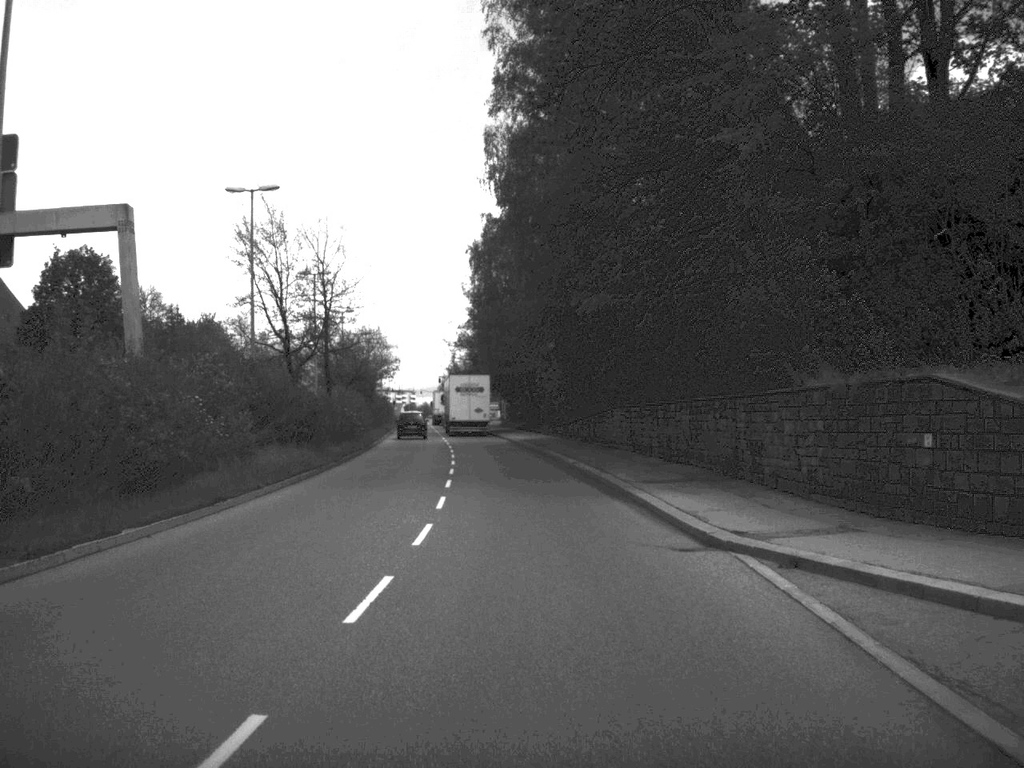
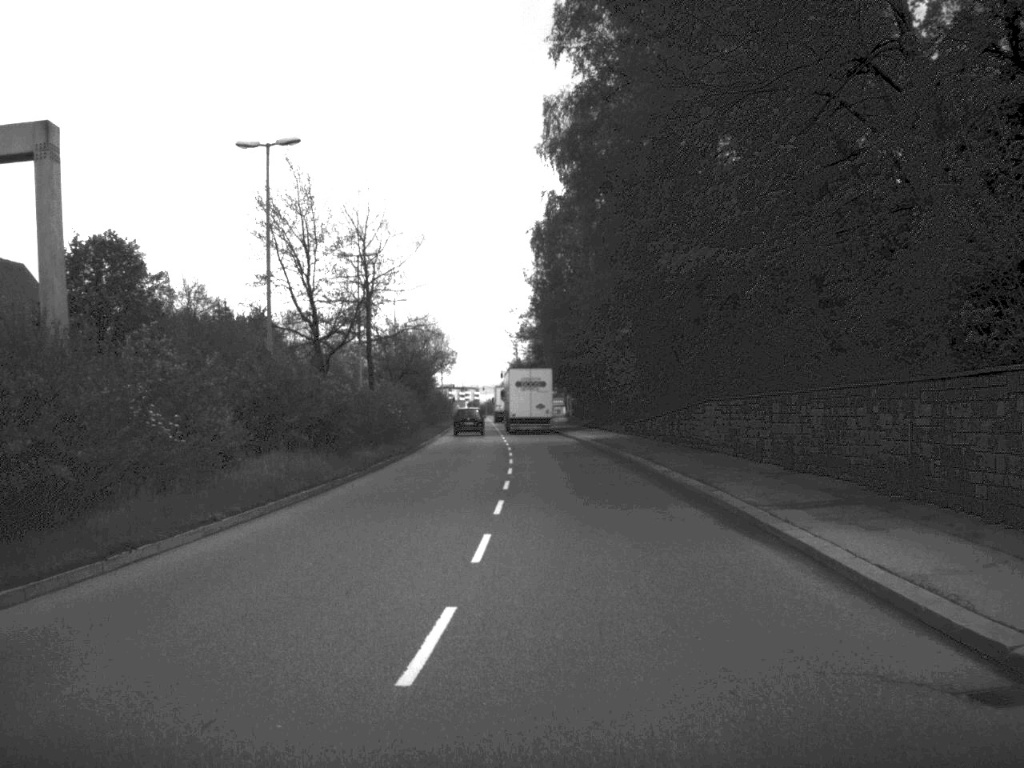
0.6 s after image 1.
(-0.2, +8.3) m; -3°
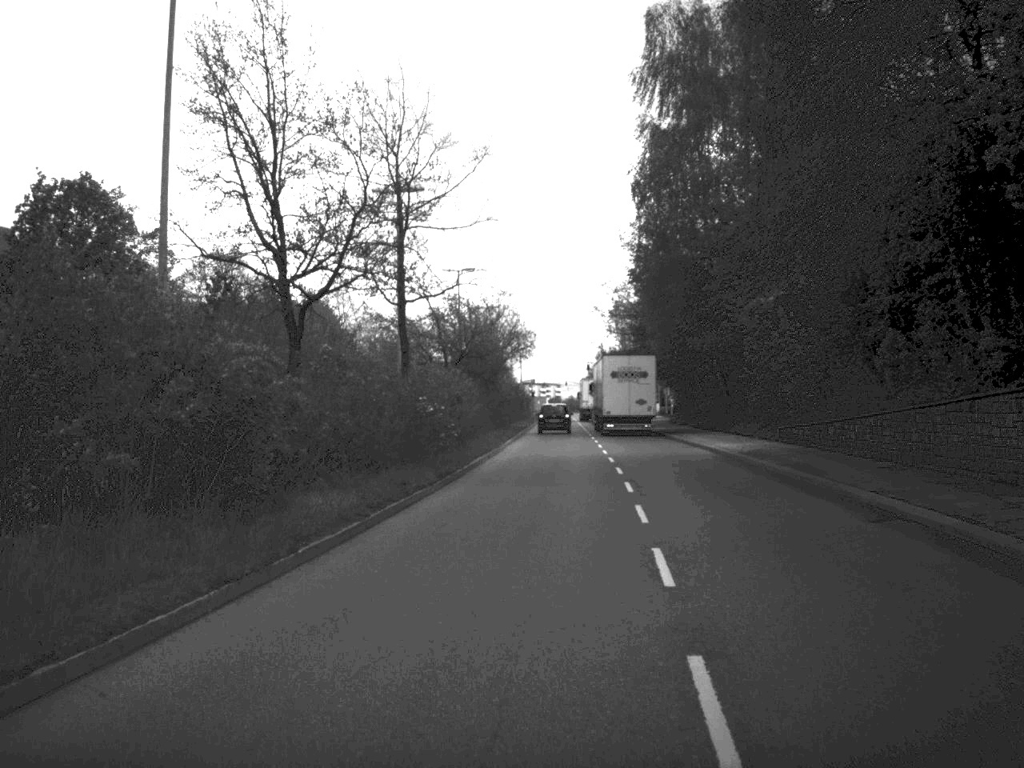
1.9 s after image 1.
(-0.9, +20.0) m; -4°
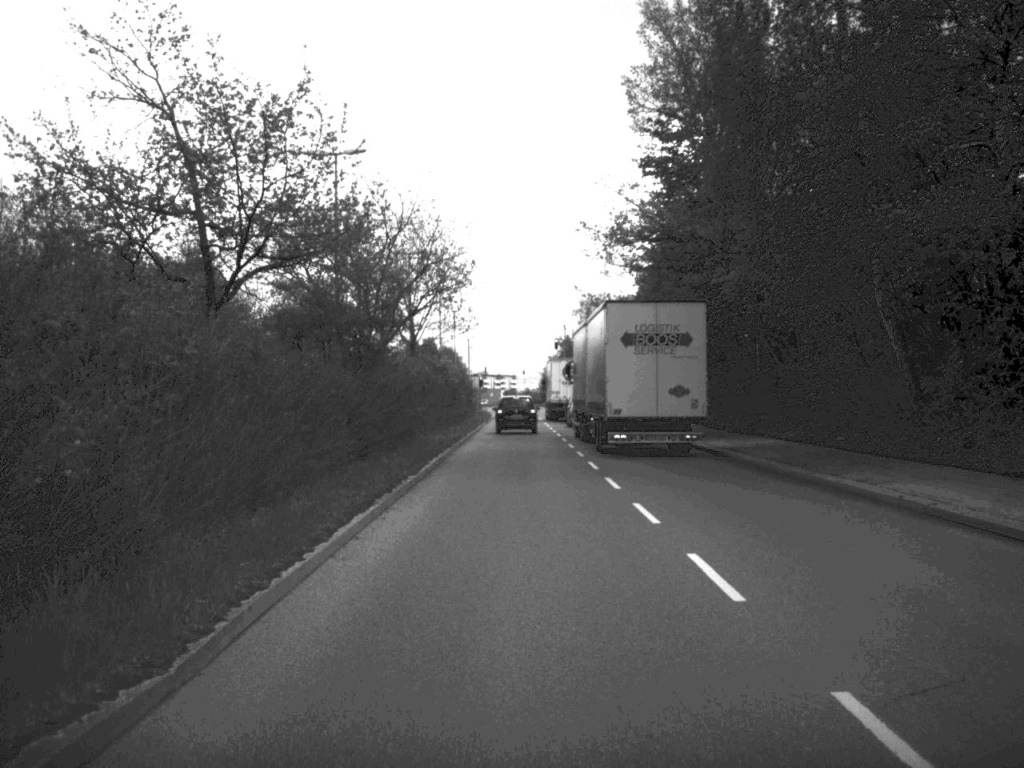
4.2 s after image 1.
(+0.7, +36.8) m; +2°
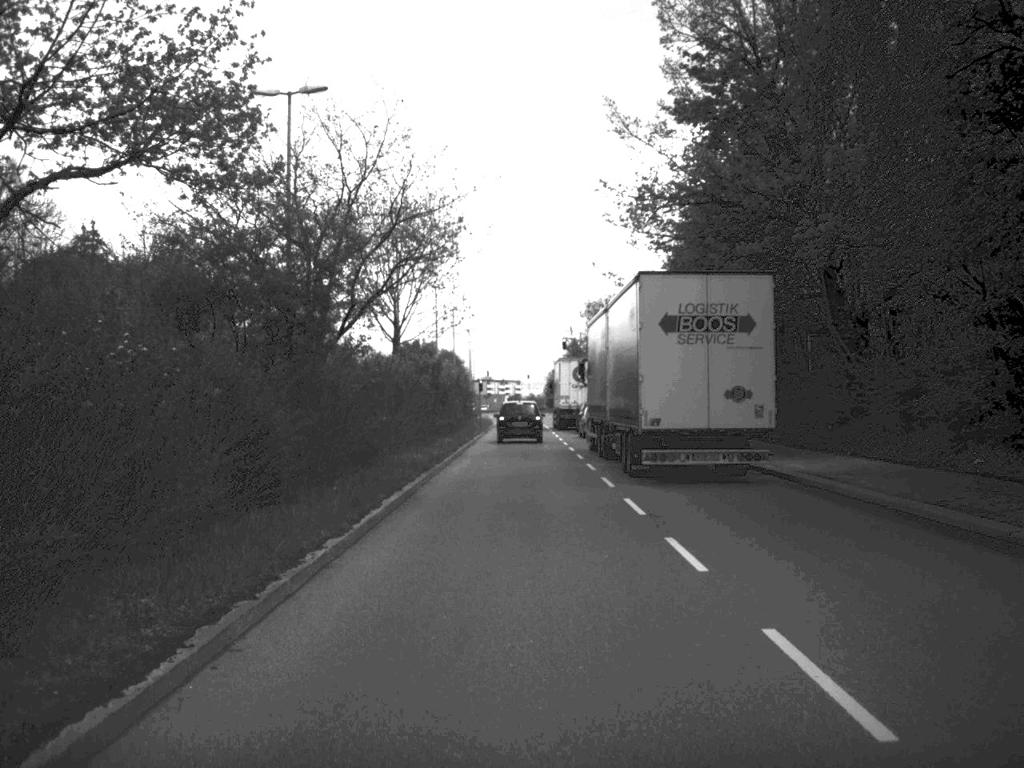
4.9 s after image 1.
(0.0, +9.8) m; 0°
